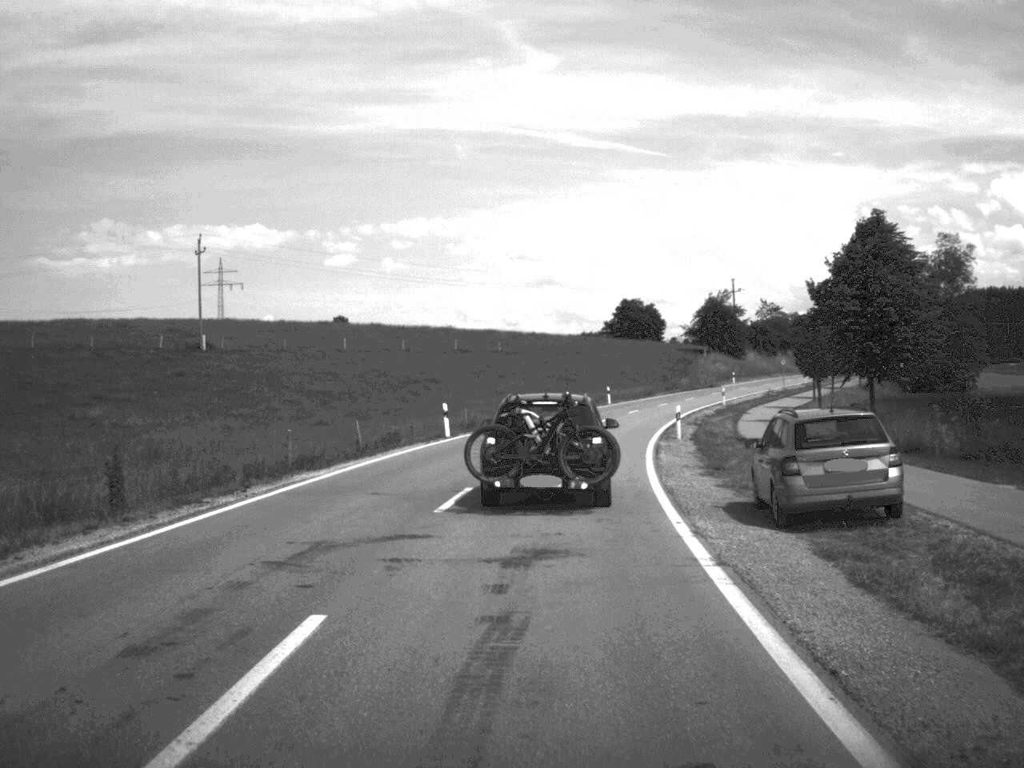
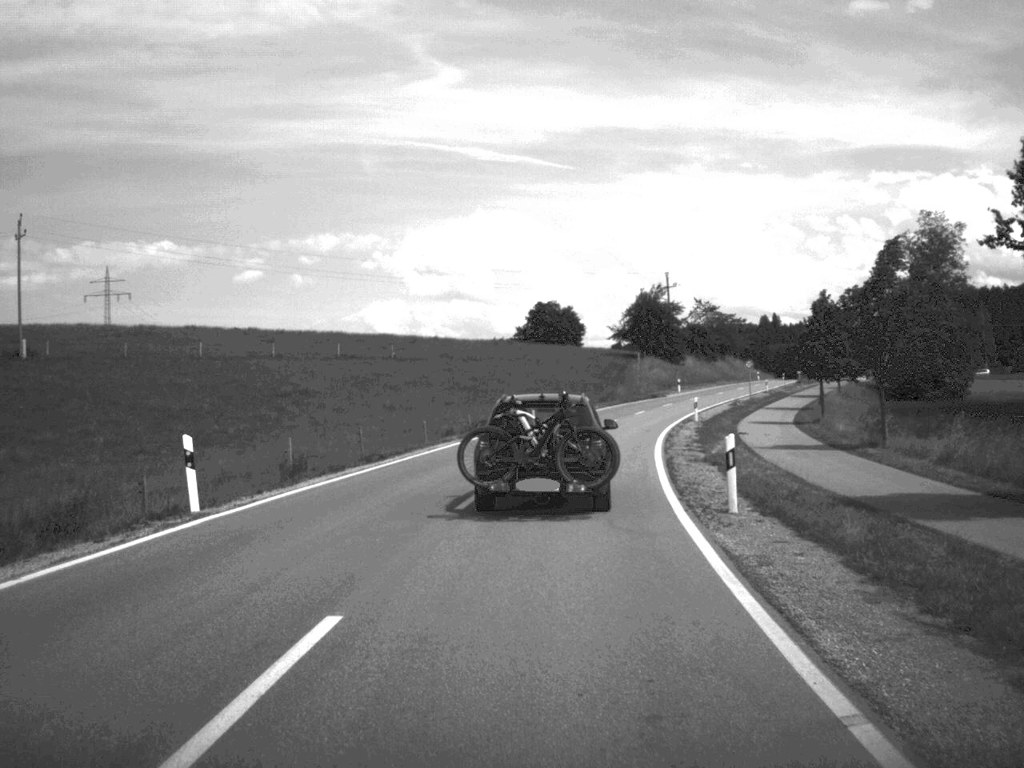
(+0.8, +23.1) m; +4°
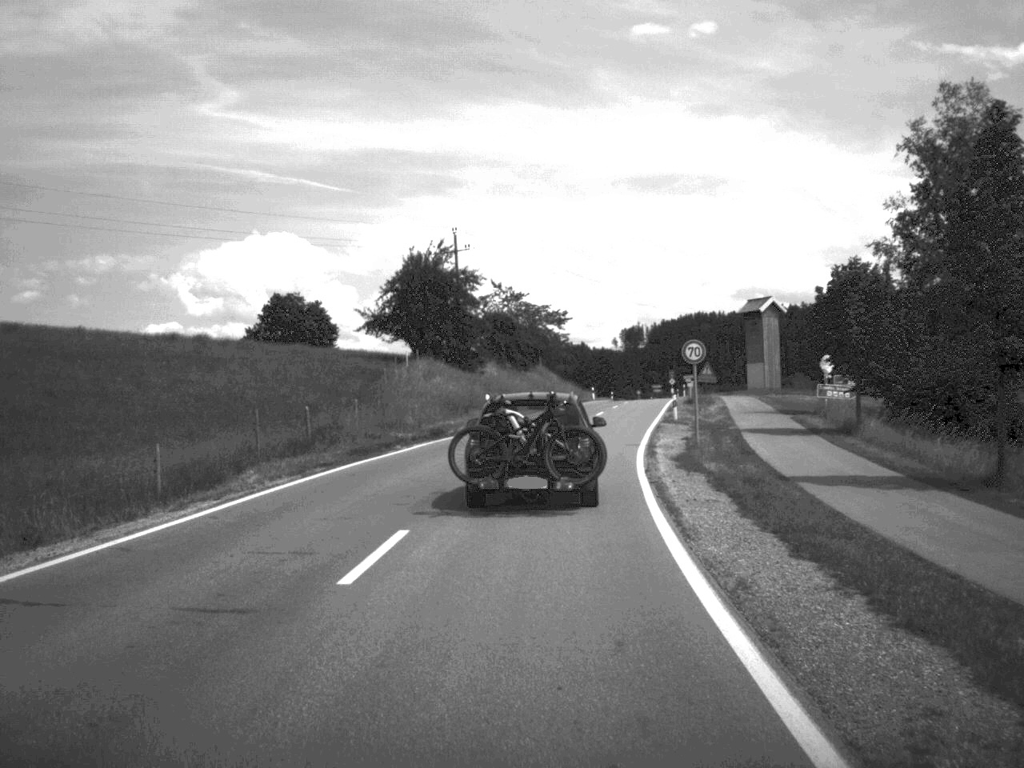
(+4.9, +53.8) m; +10°
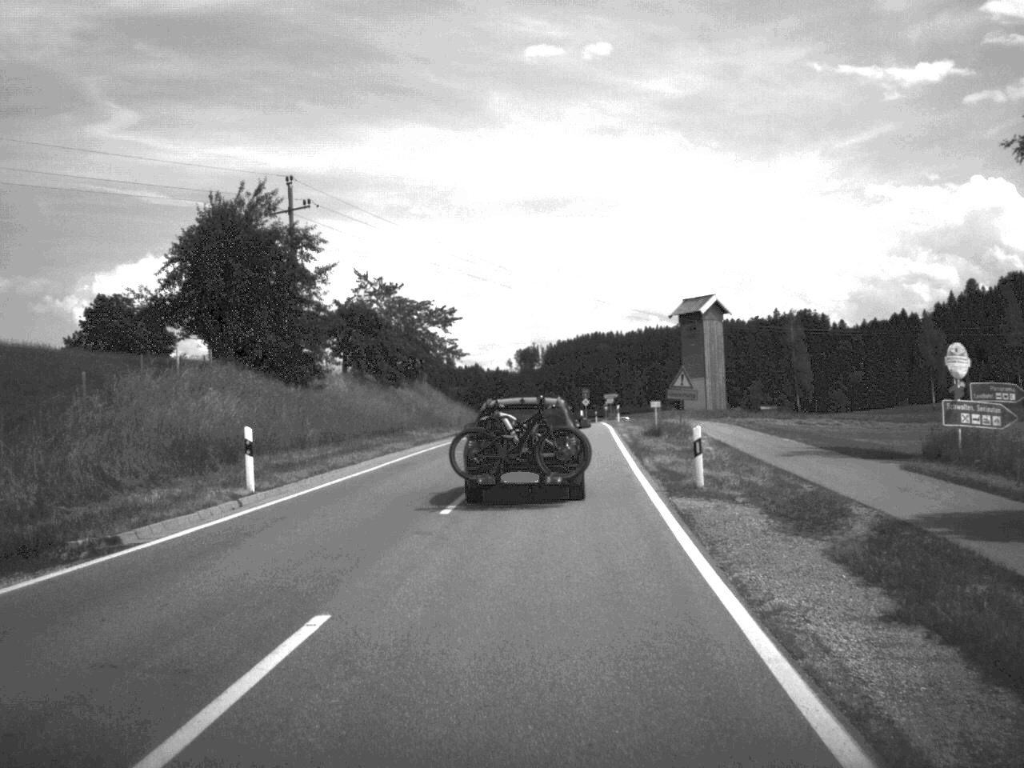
(+1.2, +28.6) m; +5°
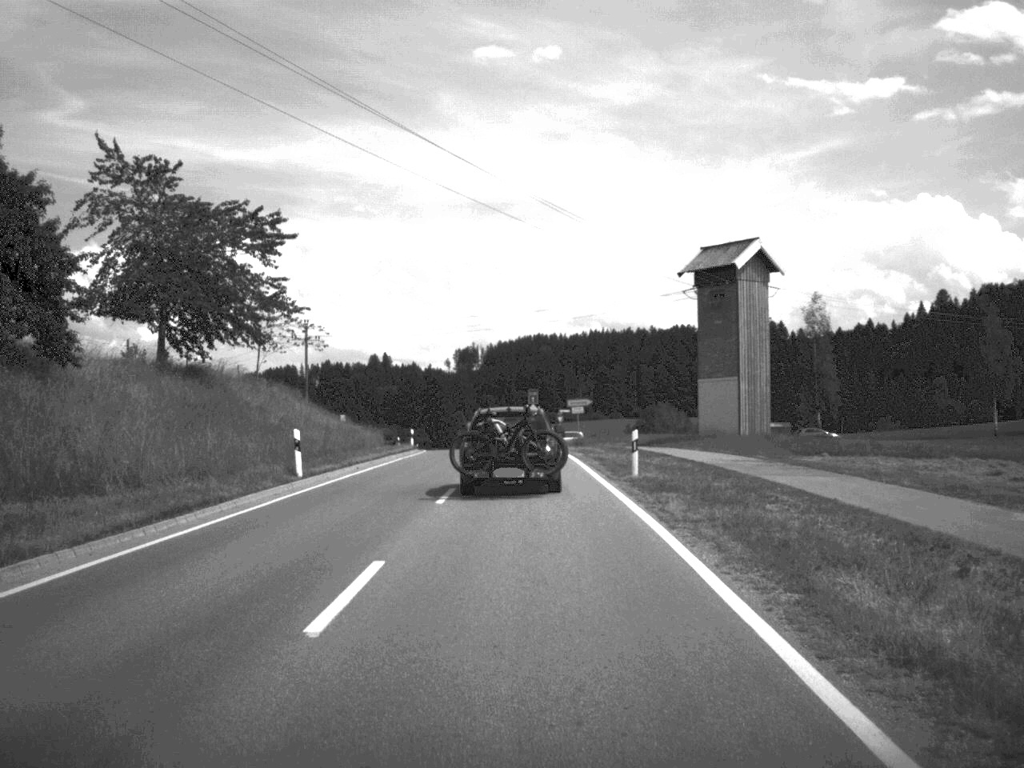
(+1.5, +44.5) m; +3°
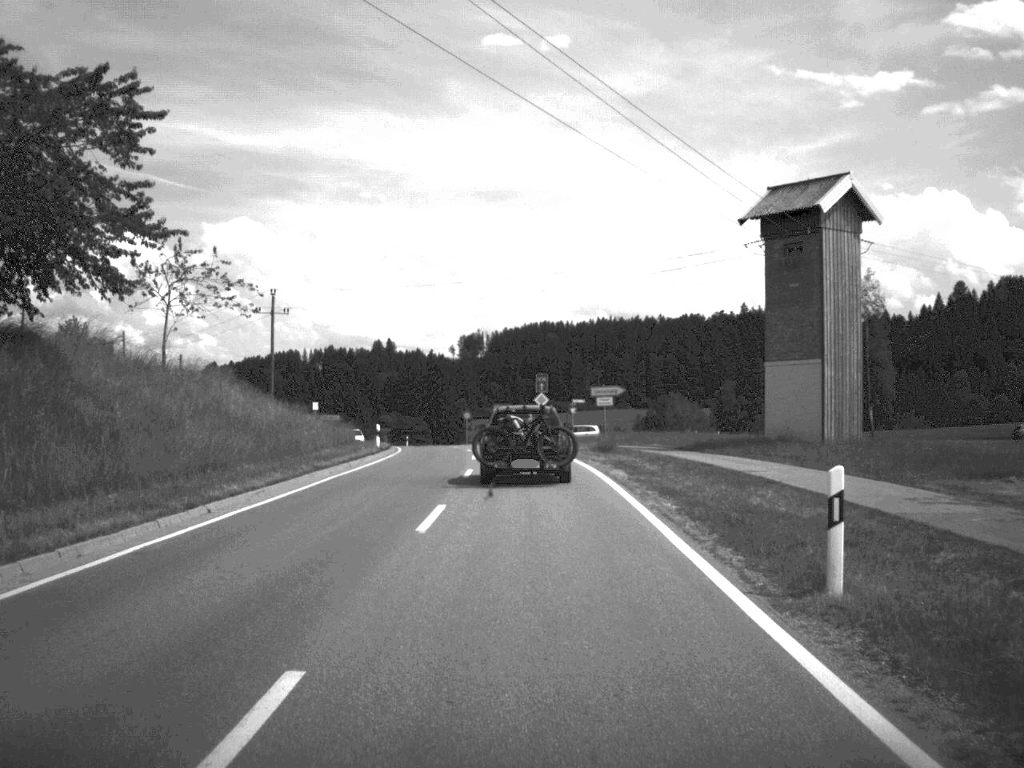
(0.0, +17.1) m; 0°
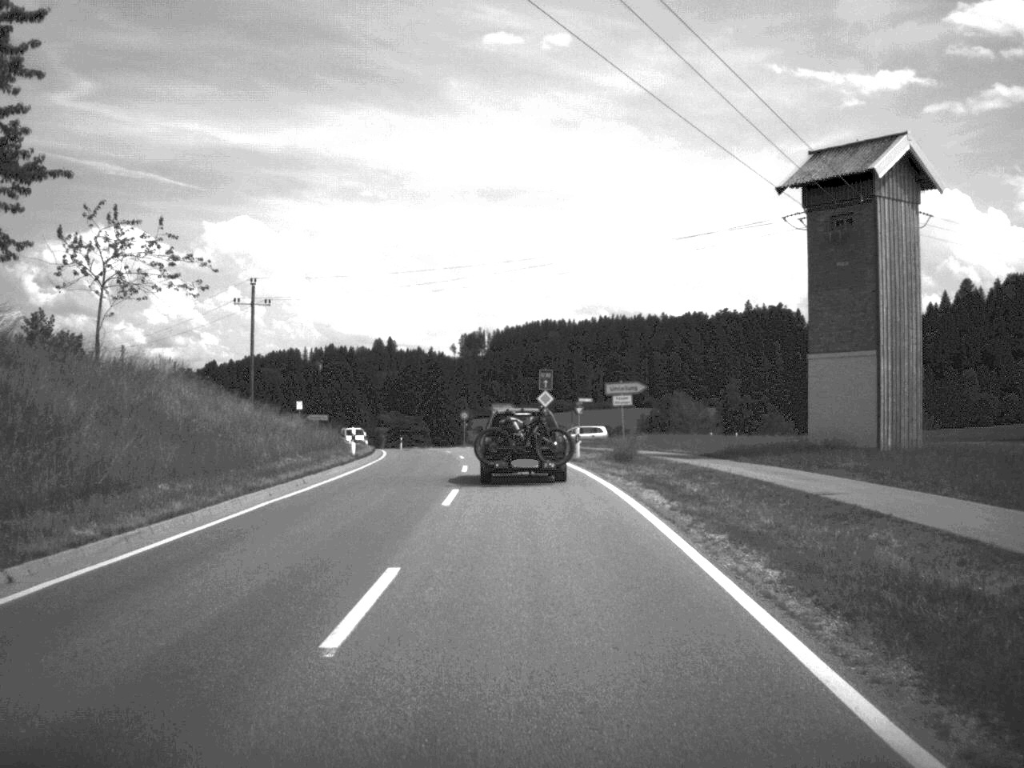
(0.0, +7.4) m; 0°
